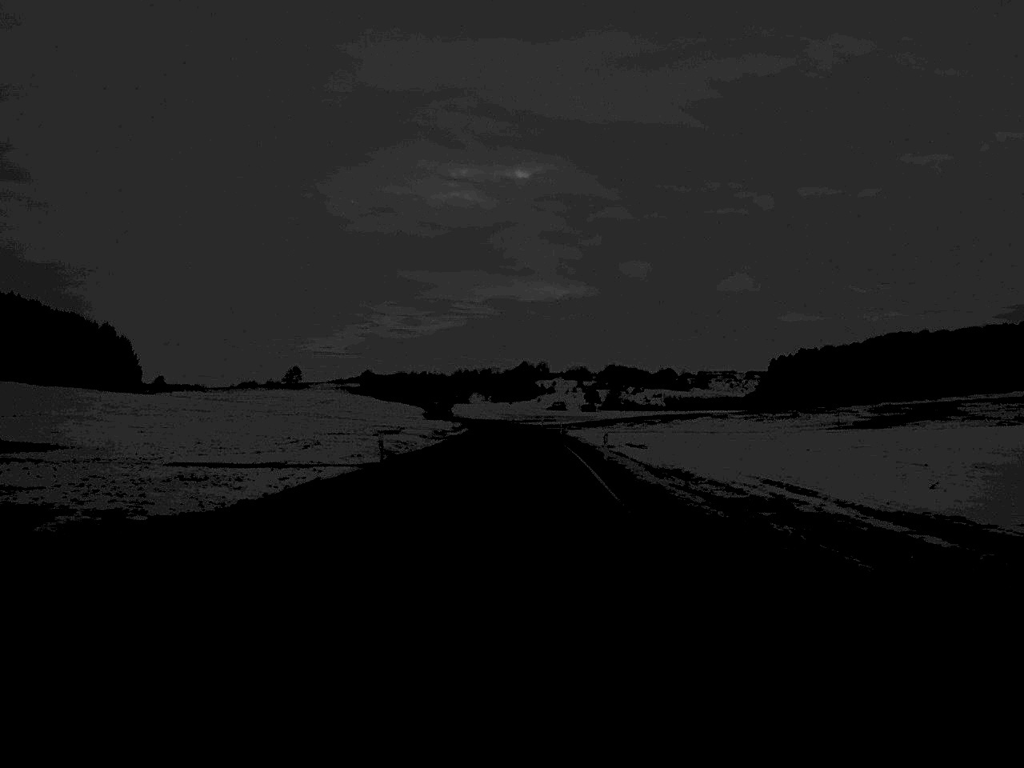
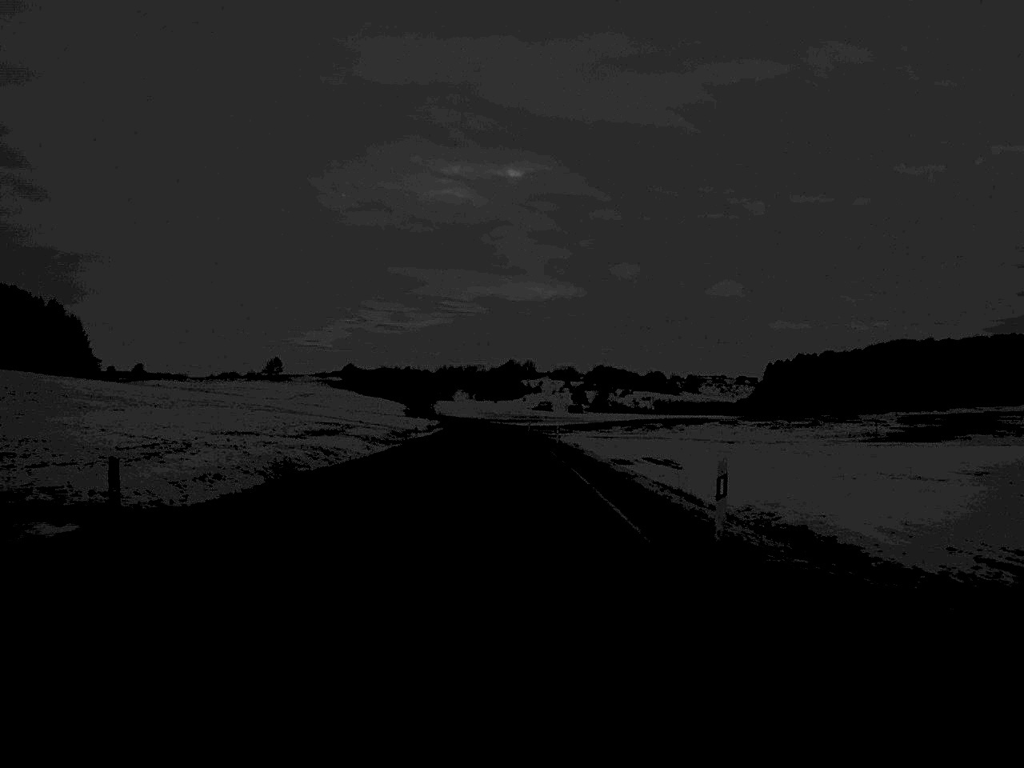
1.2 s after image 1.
(+0.2, +26.2) m; +1°
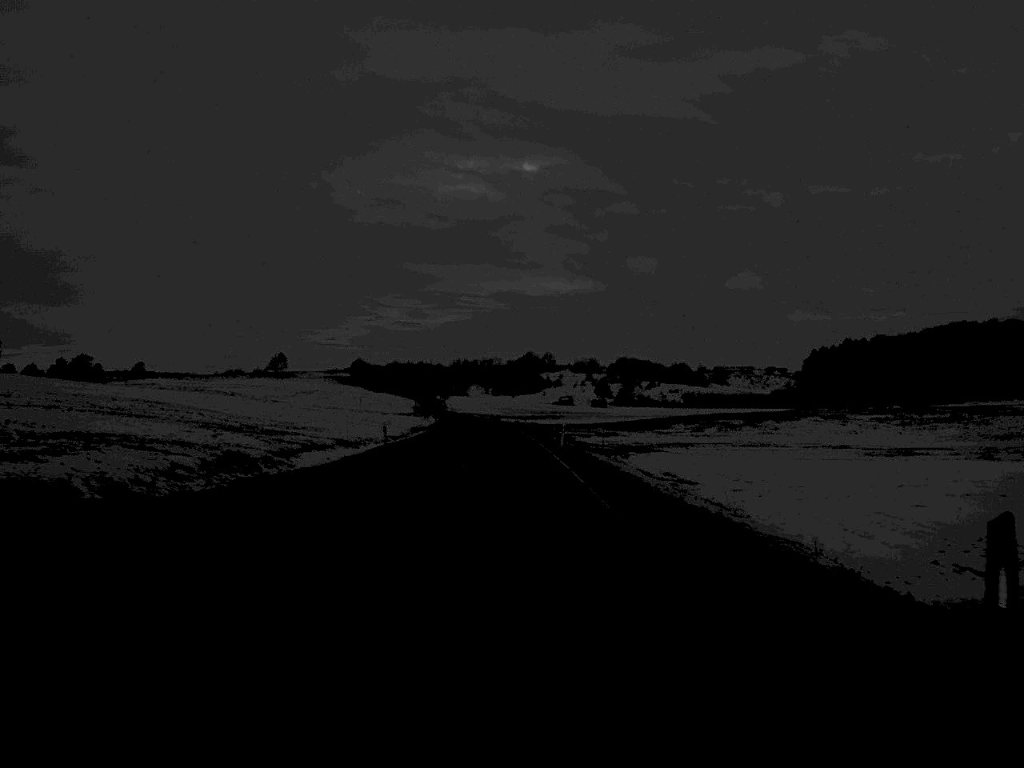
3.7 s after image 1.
(-0.4, +59.2) m; -1°
